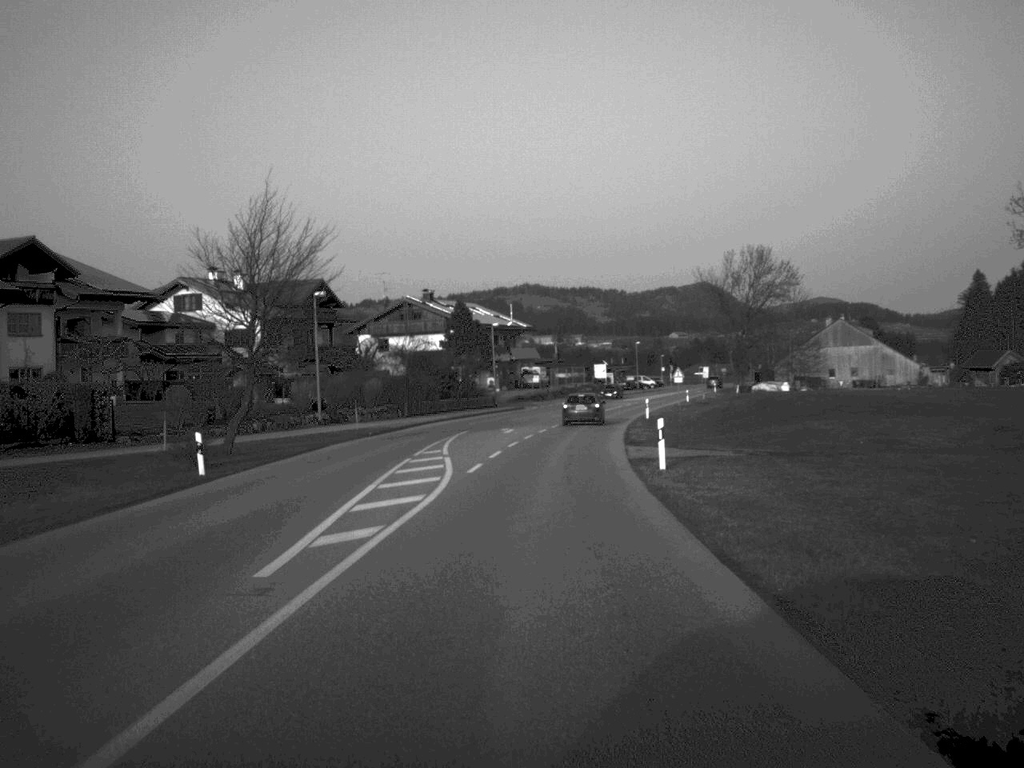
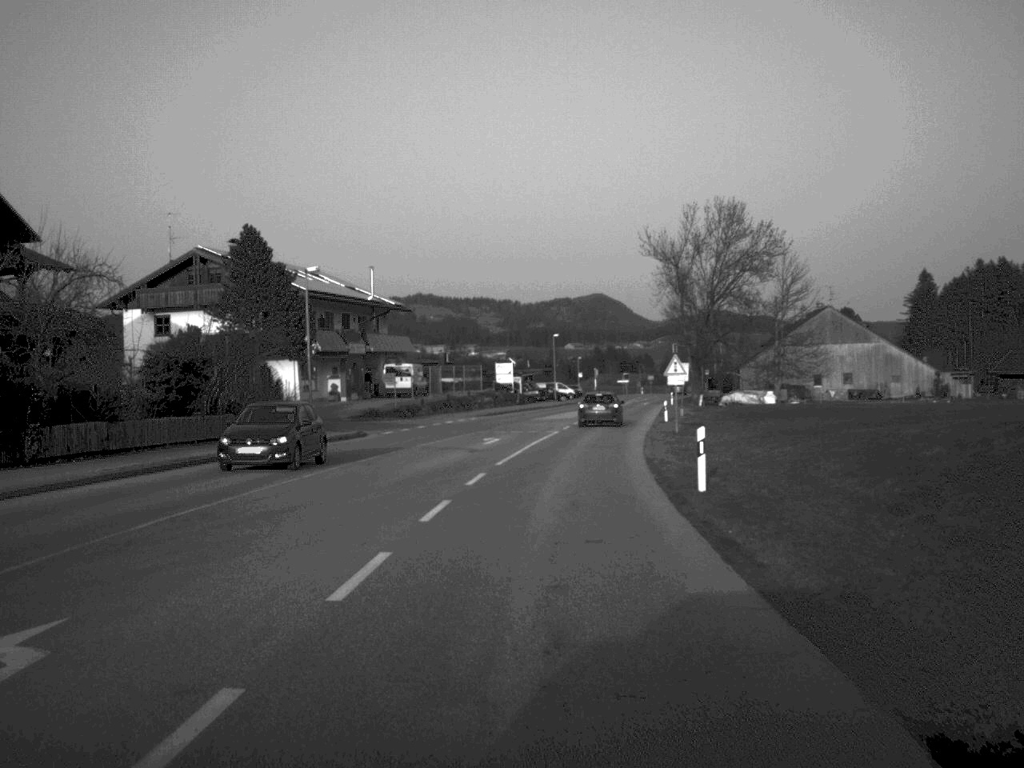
(+1.7, +46.1) m; +5°
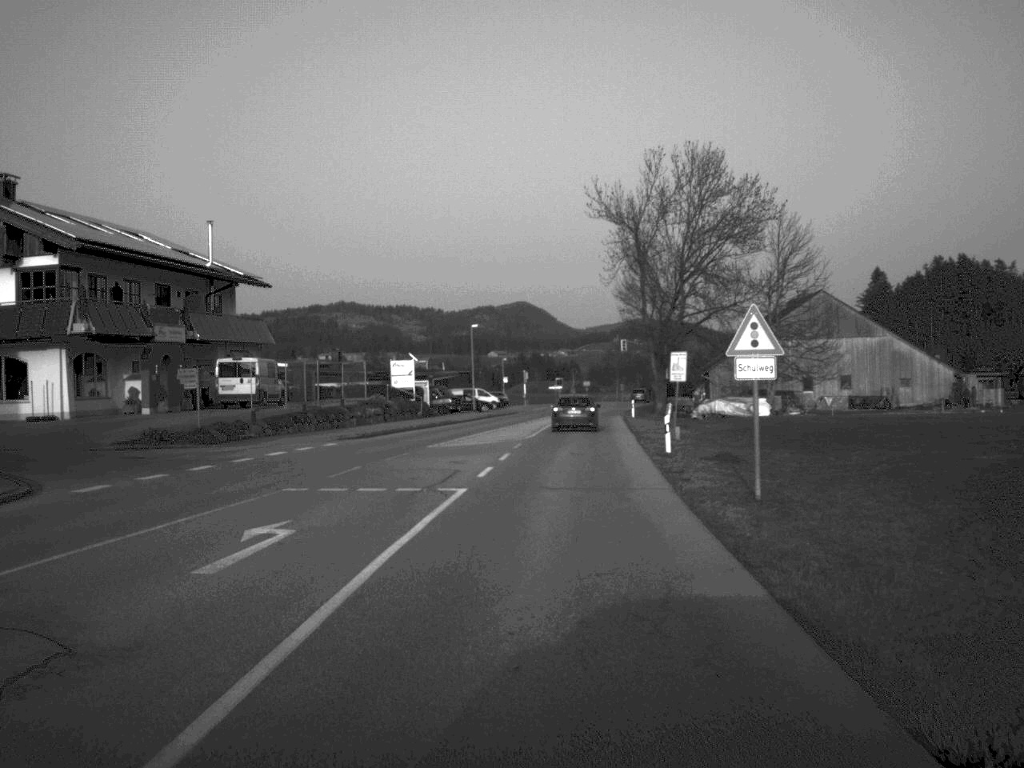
(+0.9, +27.2) m; +3°
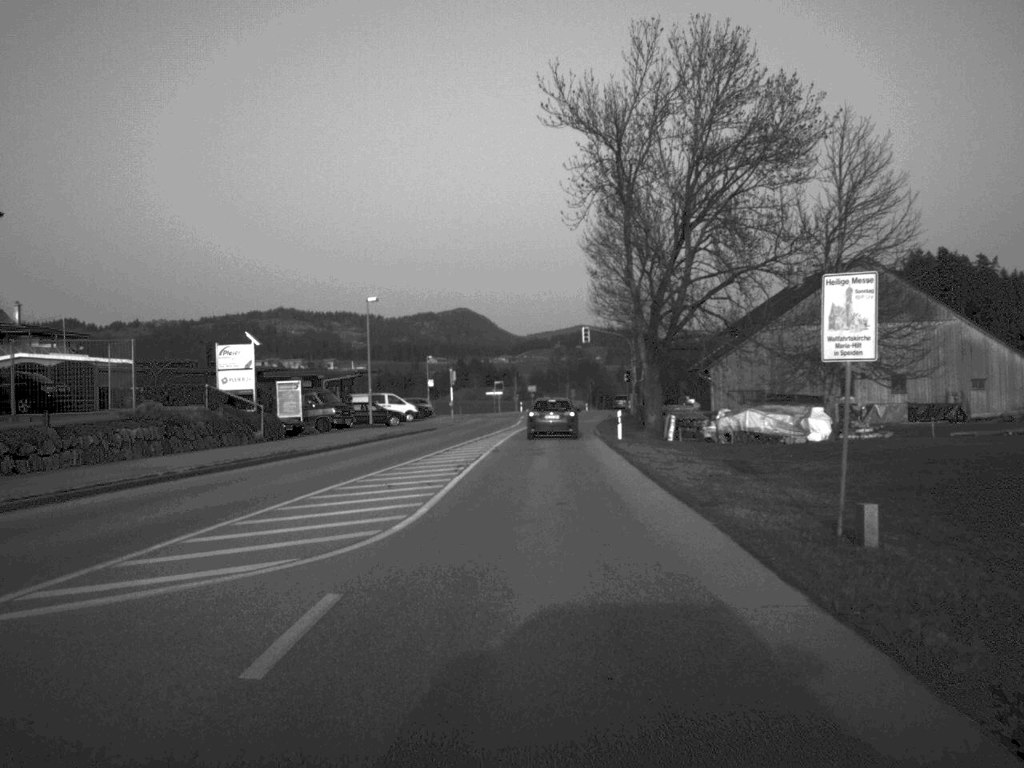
(+0.8, +29.1) m; +3°
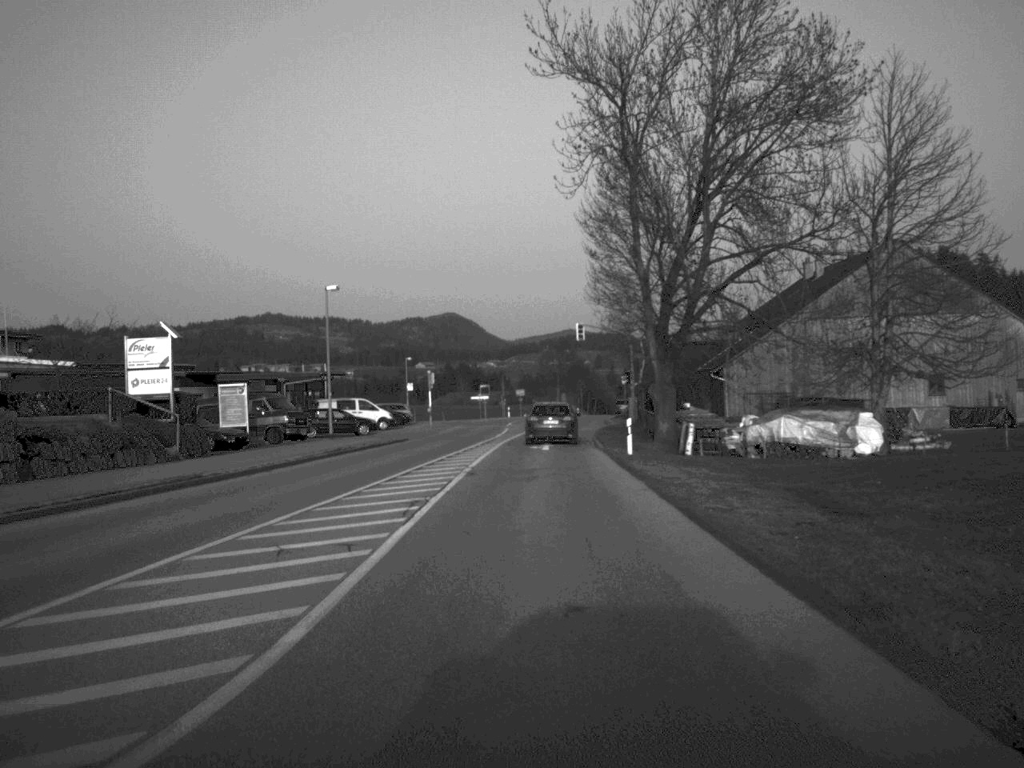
(0.0, +8.9) m; +1°
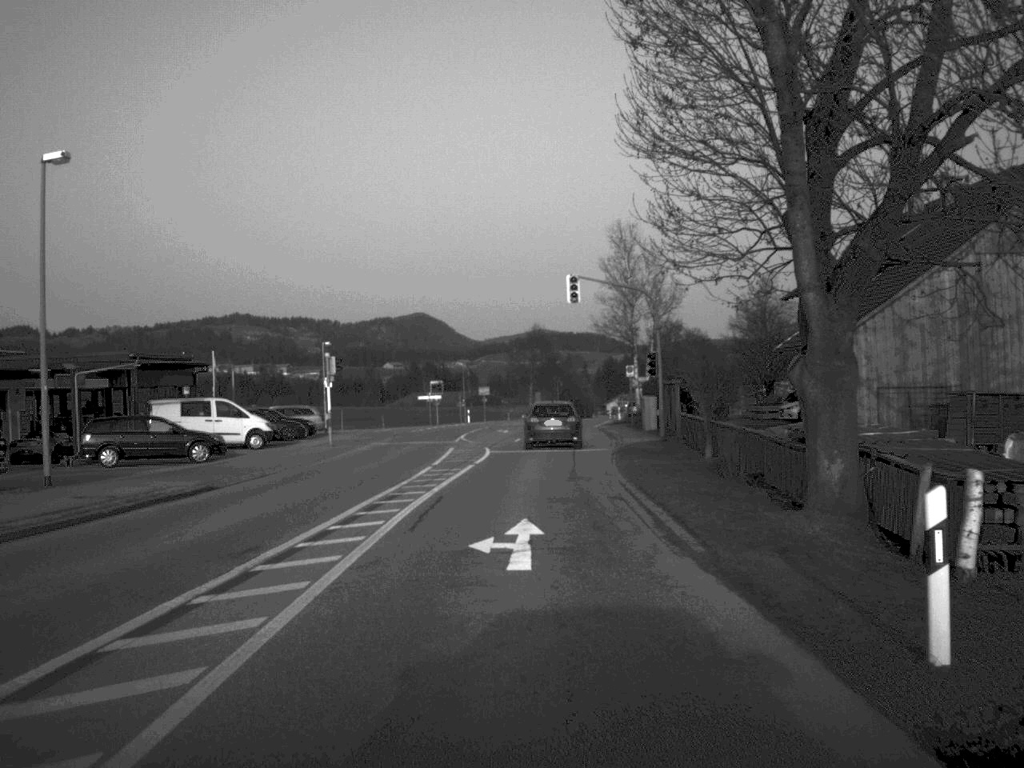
(+0.3, +28.1) m; +1°
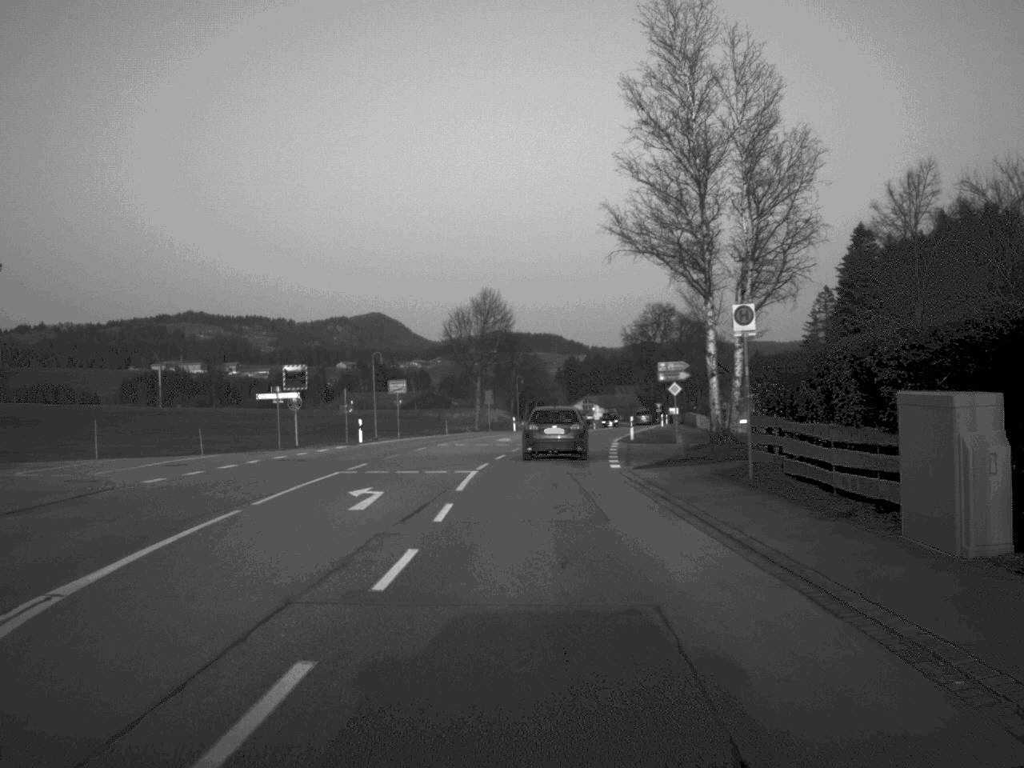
(+0.8, +42.4) m; +2°
